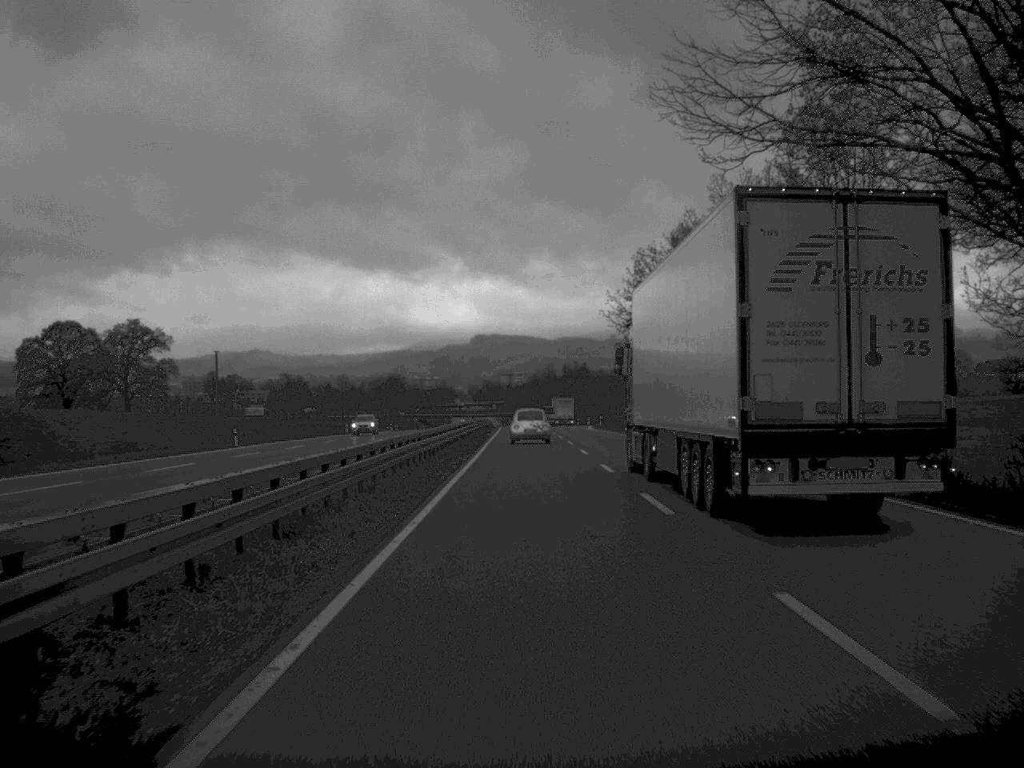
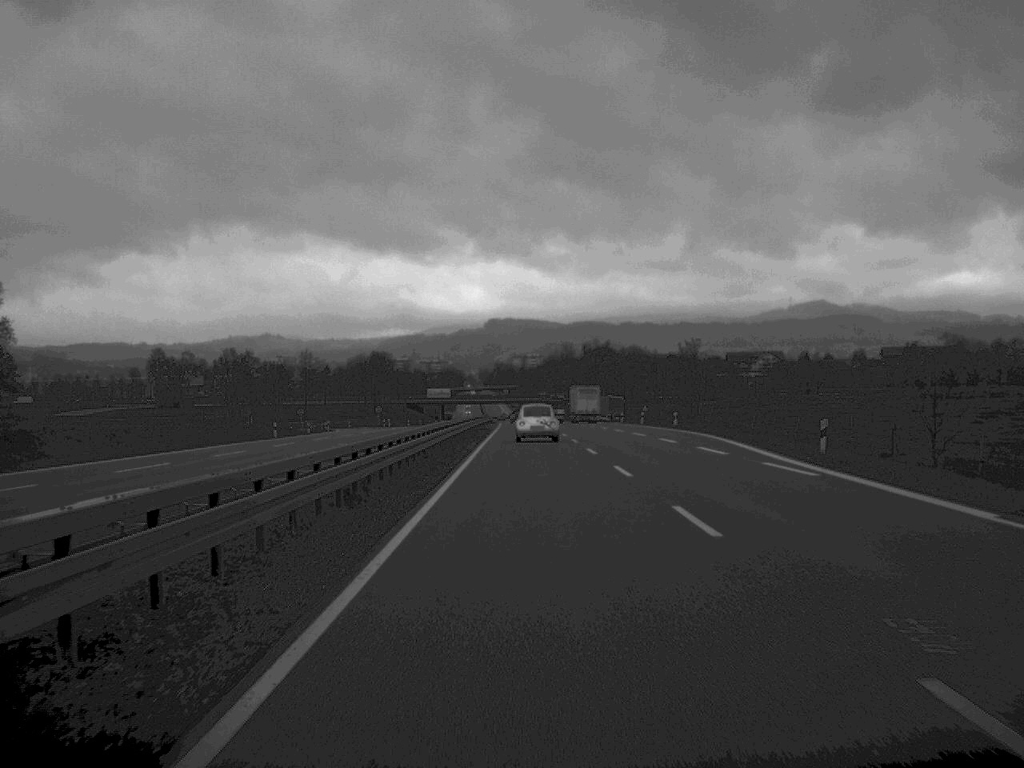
(-0.7, +86.2) m; -1°
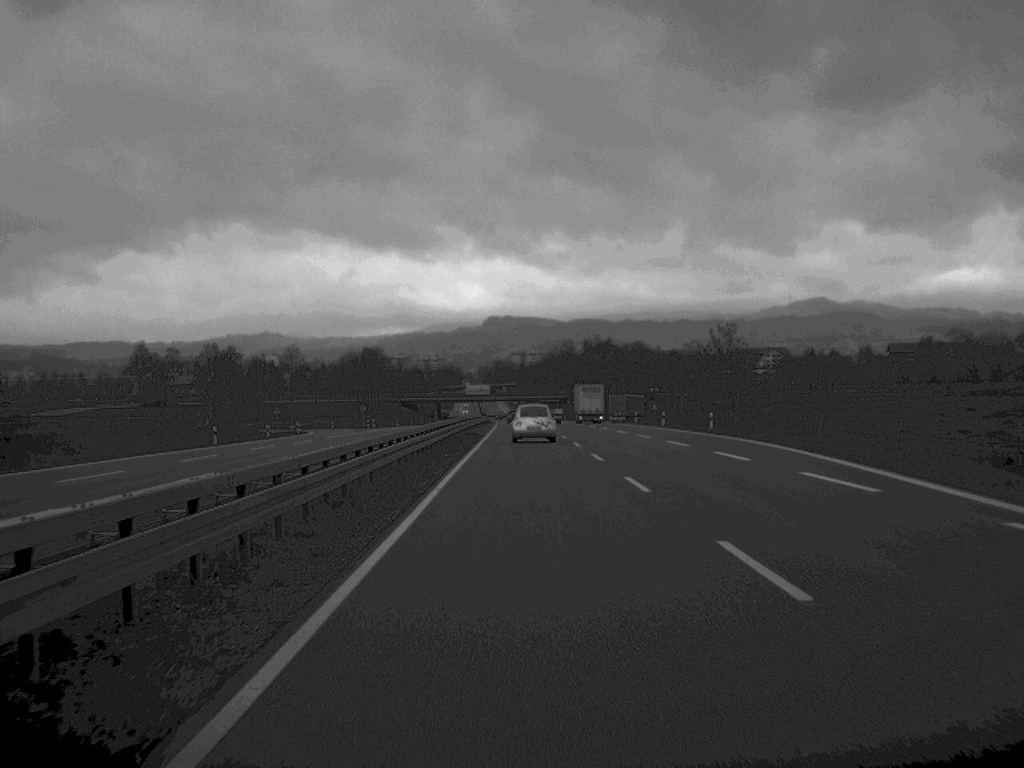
(0.0, +16.3) m; 0°
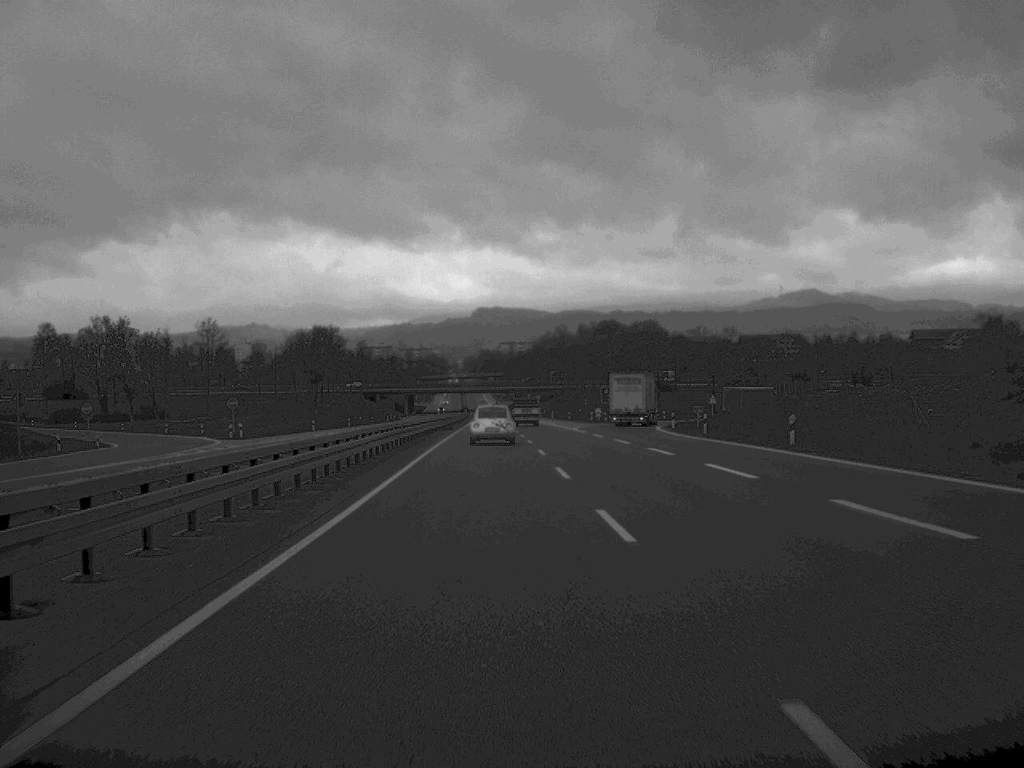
(+0.2, +66.3) m; 0°
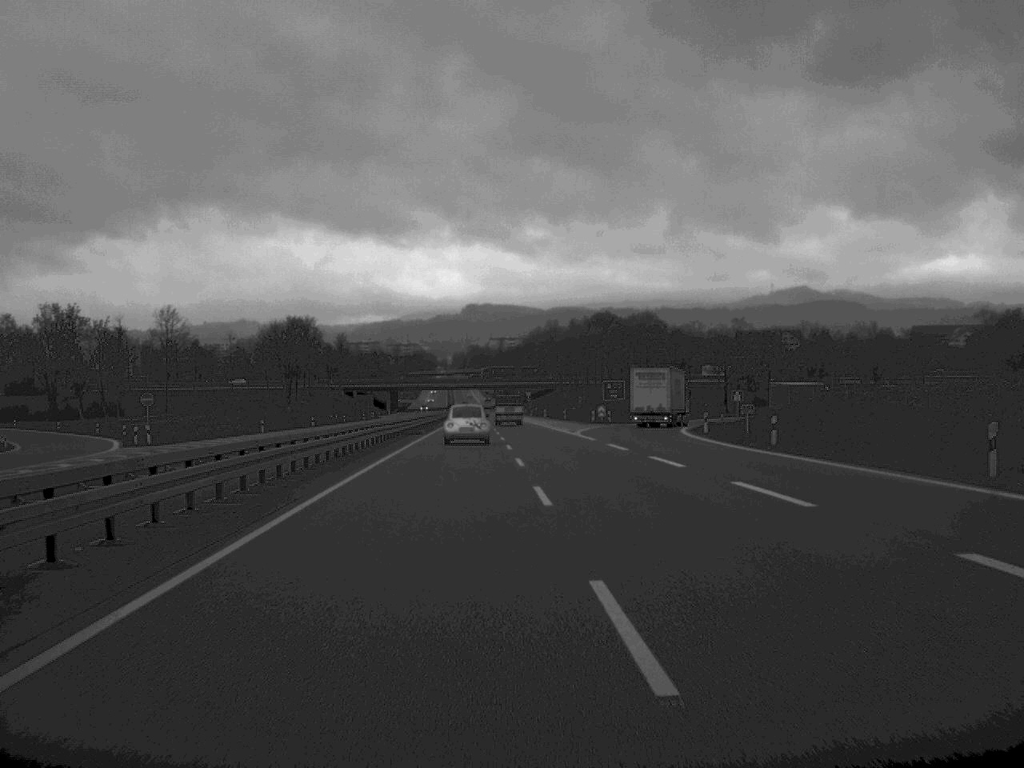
(+0.1, +19.2) m; 0°
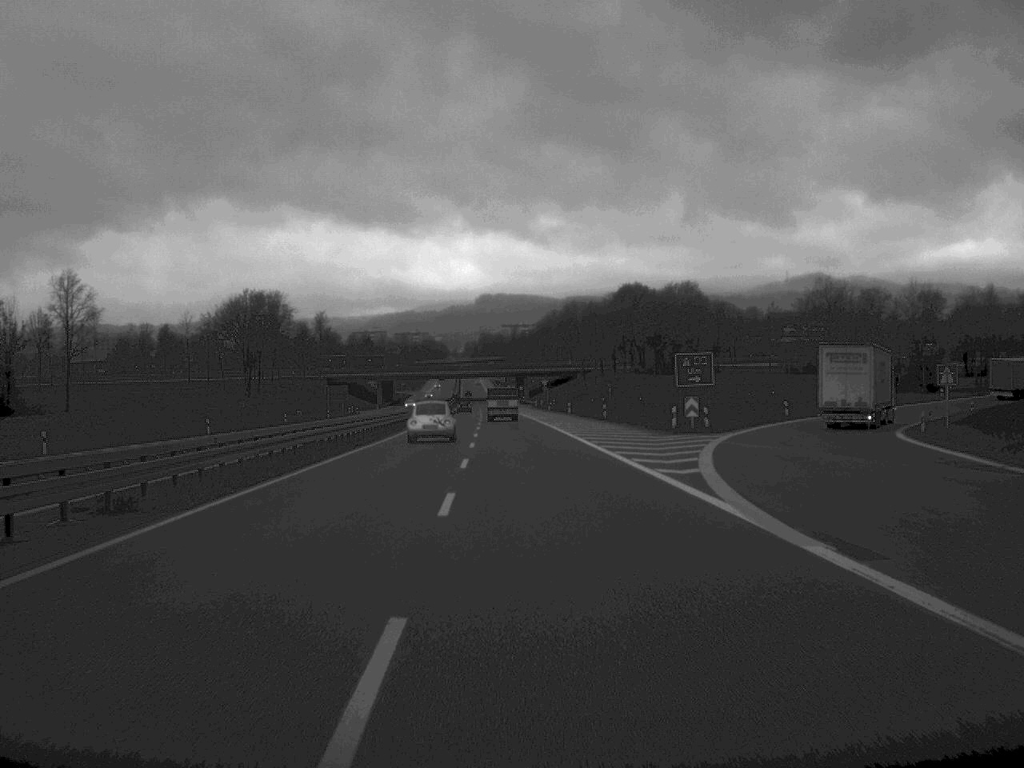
(-0.2, +48.8) m; -1°
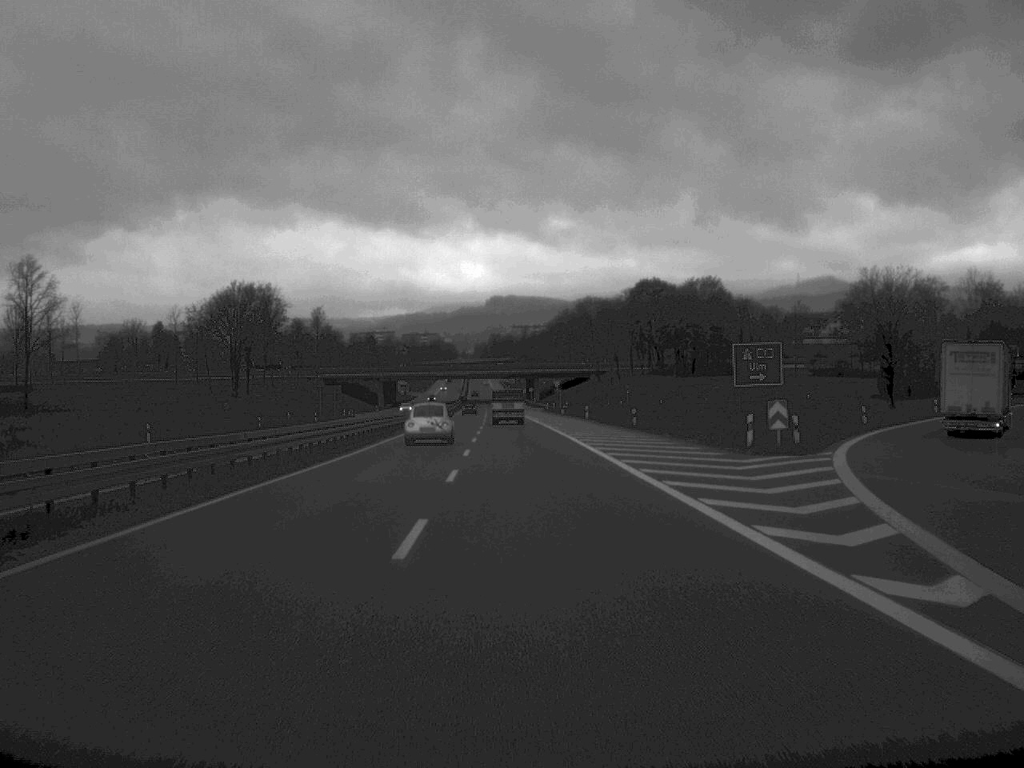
(-0.1, +15.8) m; -1°
